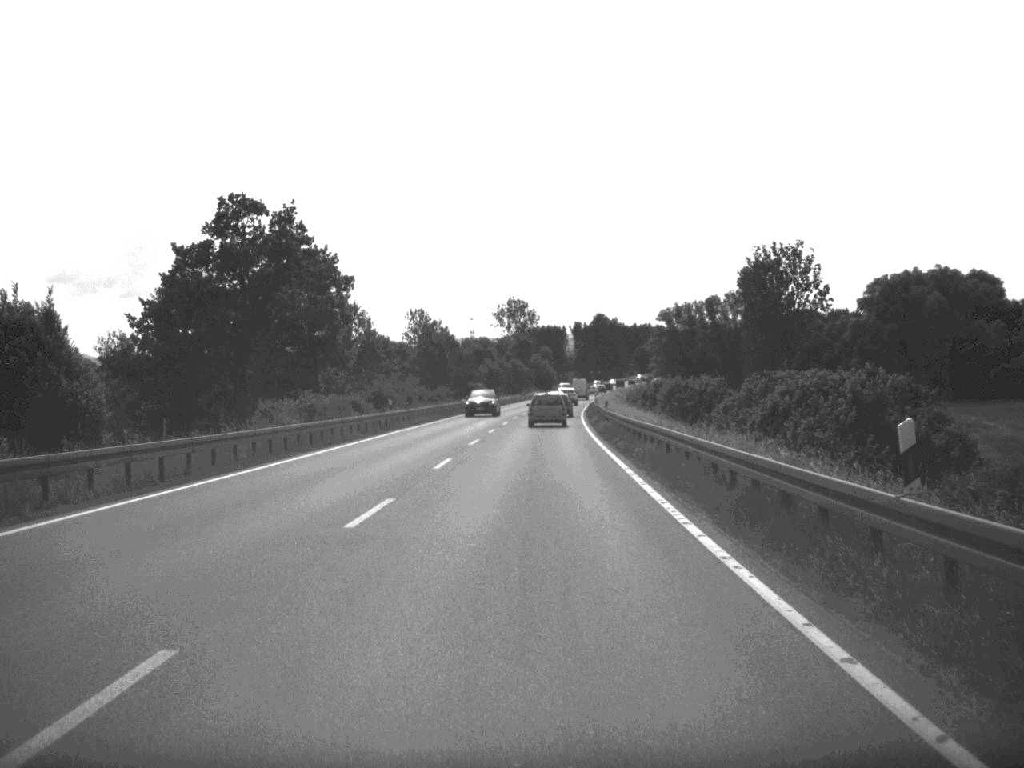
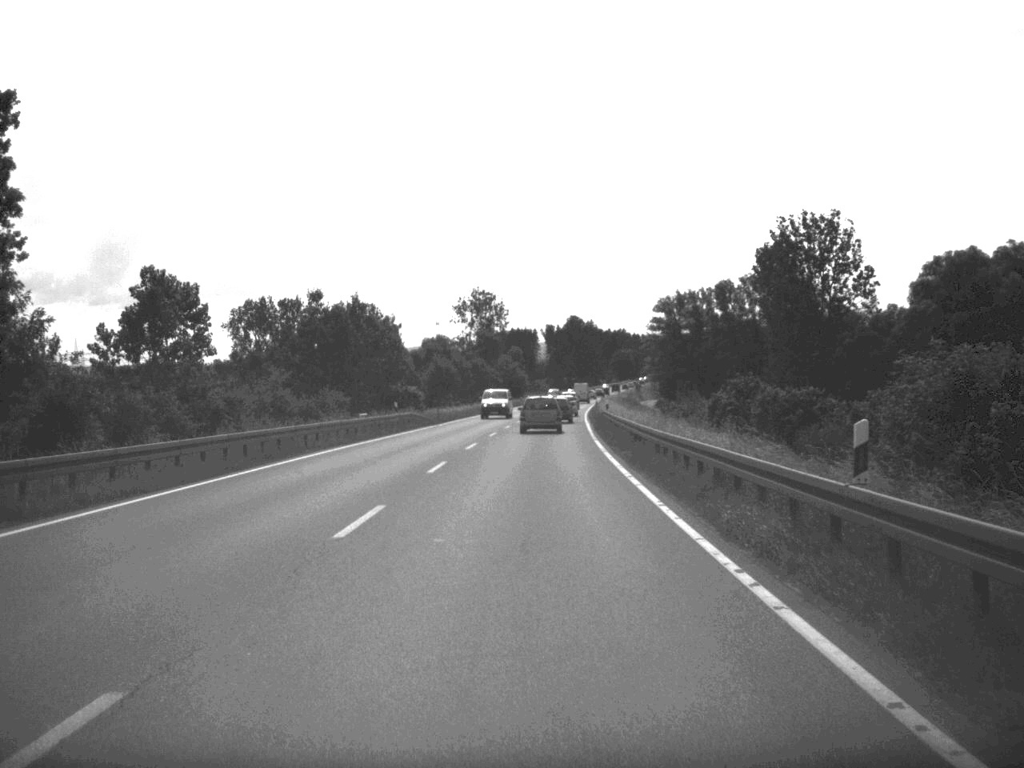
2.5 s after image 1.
(+0.6, +48.1) m; +1°
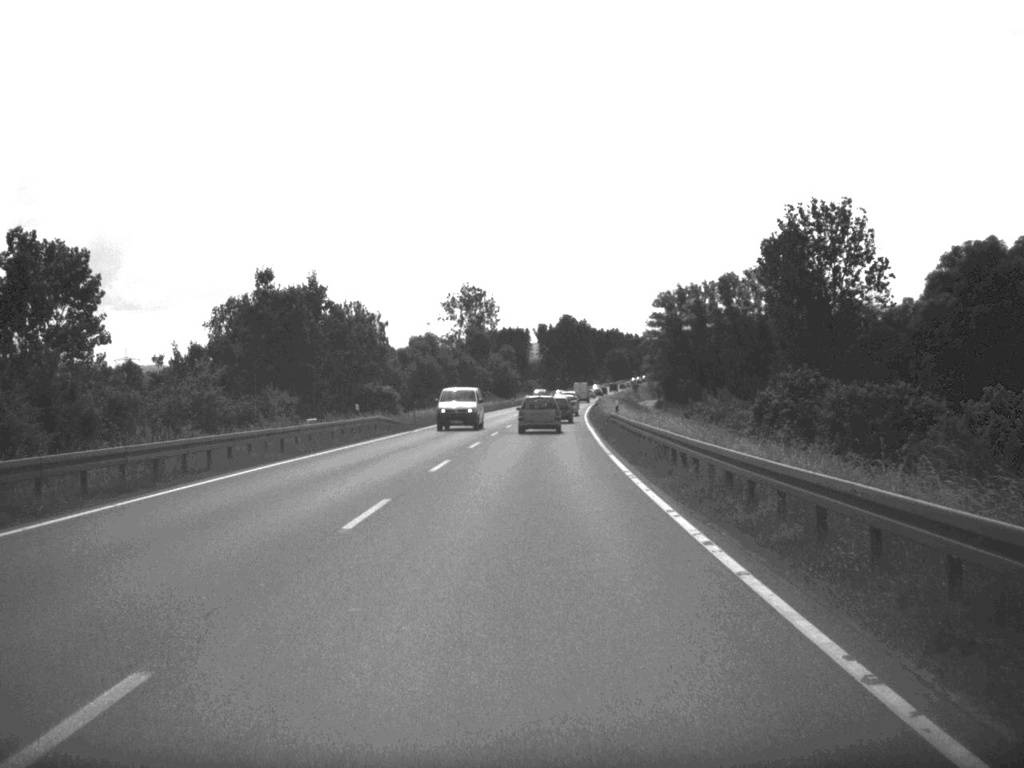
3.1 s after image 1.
(0.0, +11.2) m; 0°
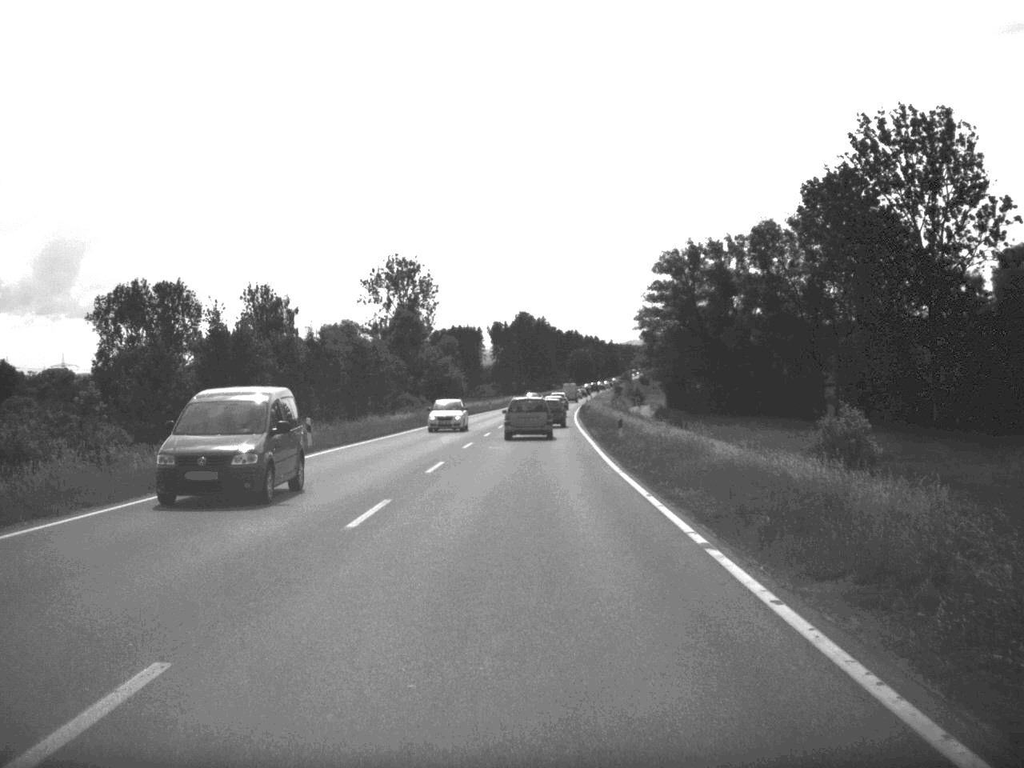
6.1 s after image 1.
(+1.0, +58.2) m; +2°
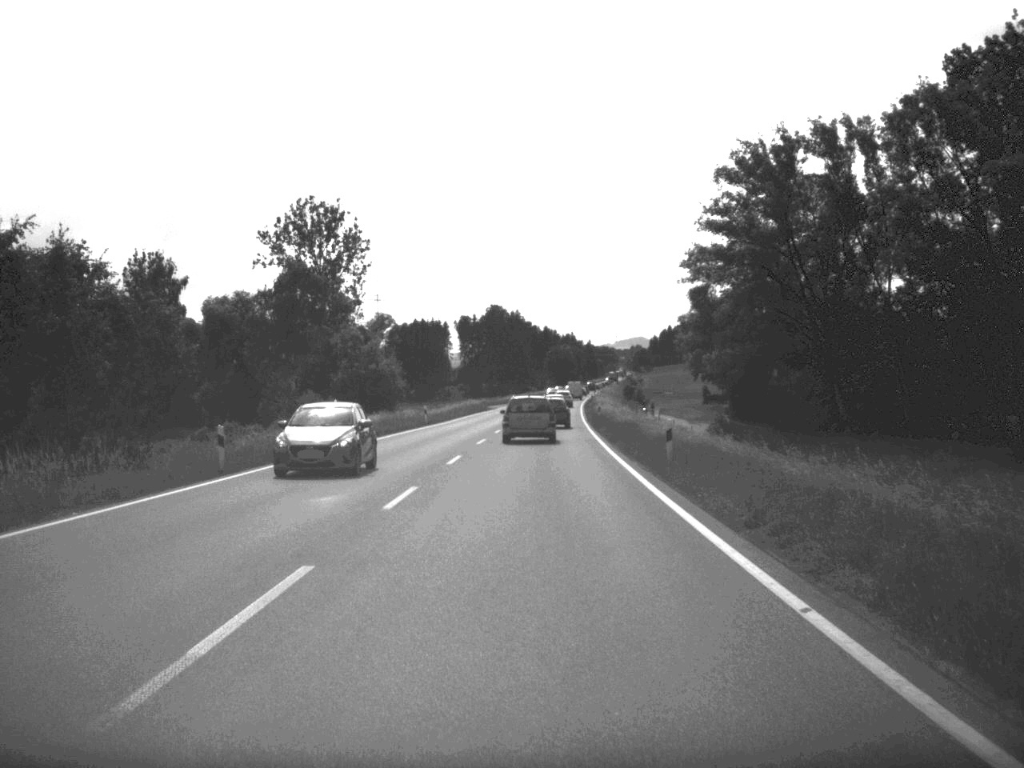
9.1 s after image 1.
(+0.4, +56.4) m; +1°
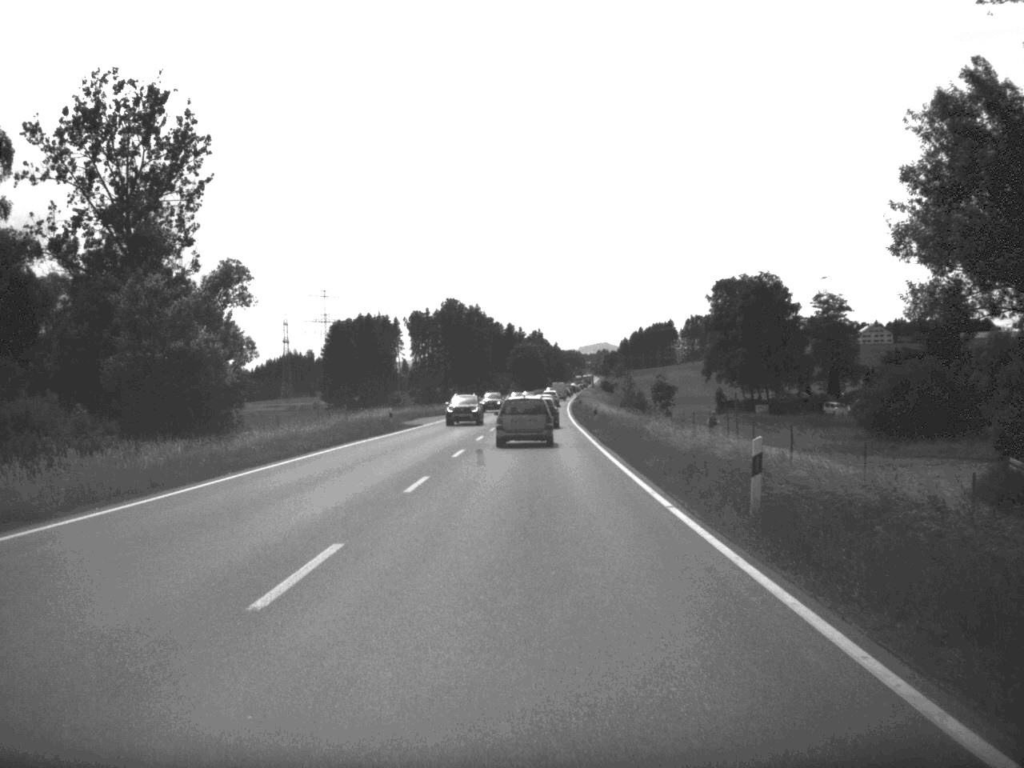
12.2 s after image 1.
(+0.7, +55.3) m; +2°
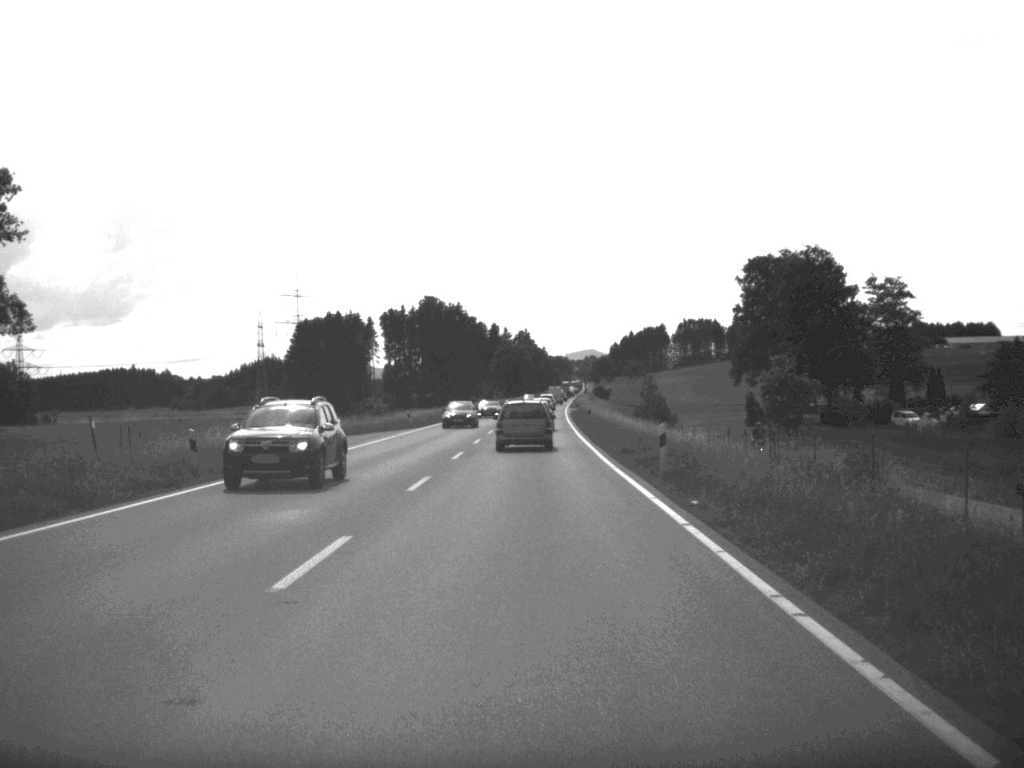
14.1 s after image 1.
(+0.2, +34.3) m; +1°
